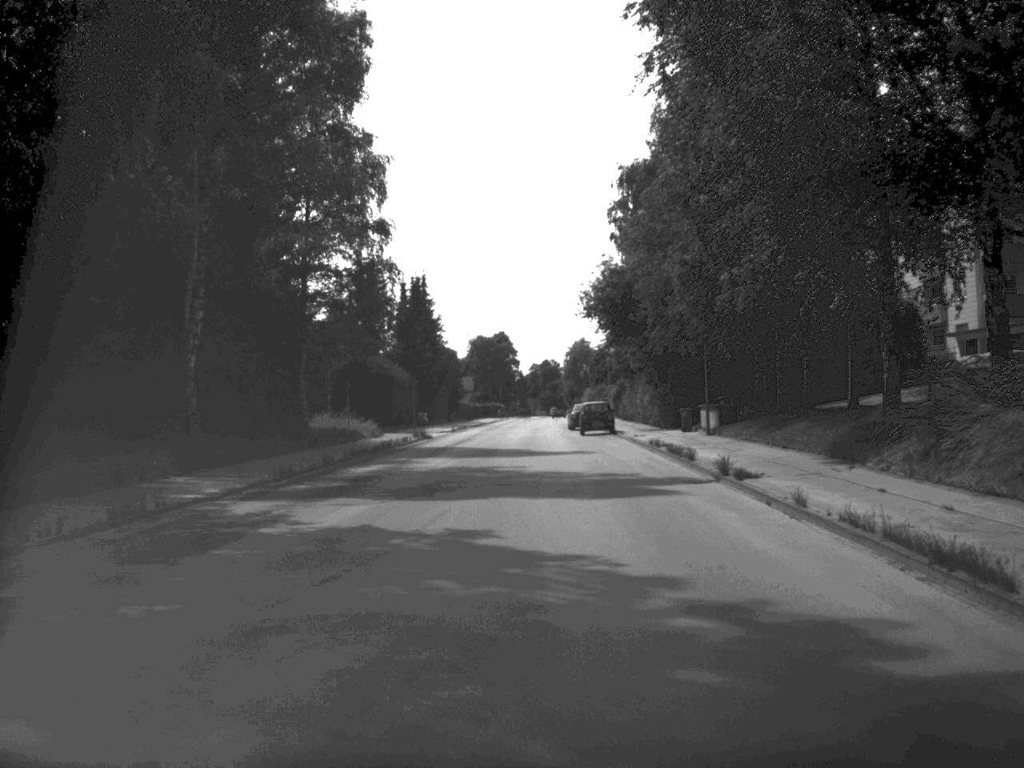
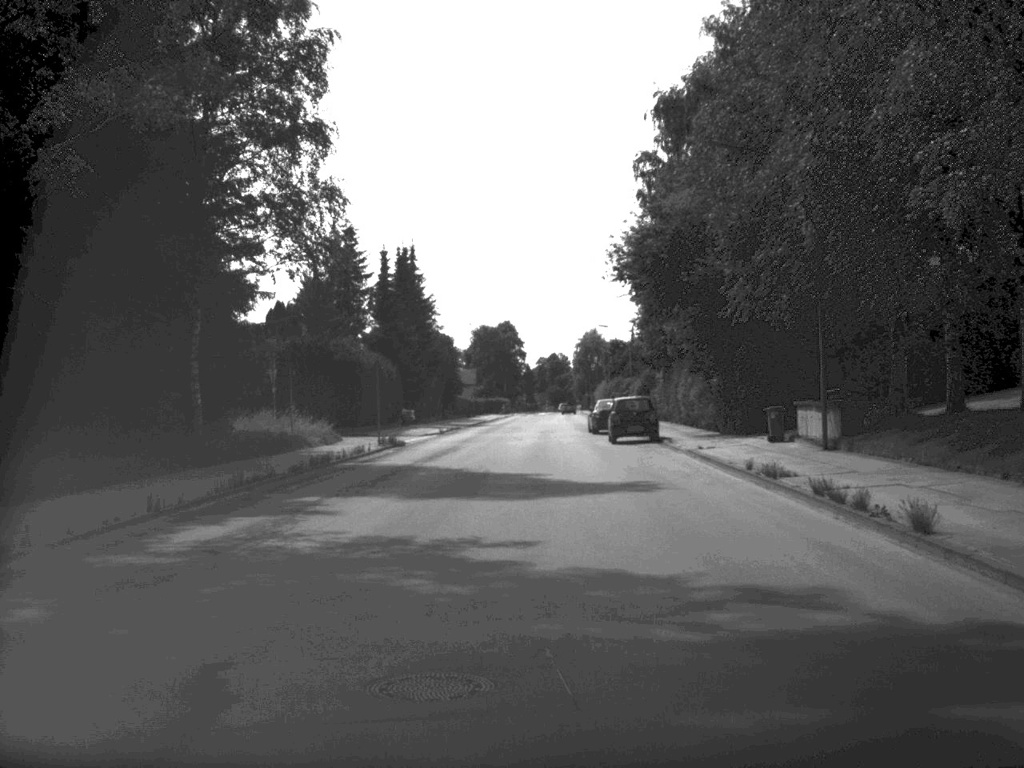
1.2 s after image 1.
(-0.1, +17.0) m; 0°
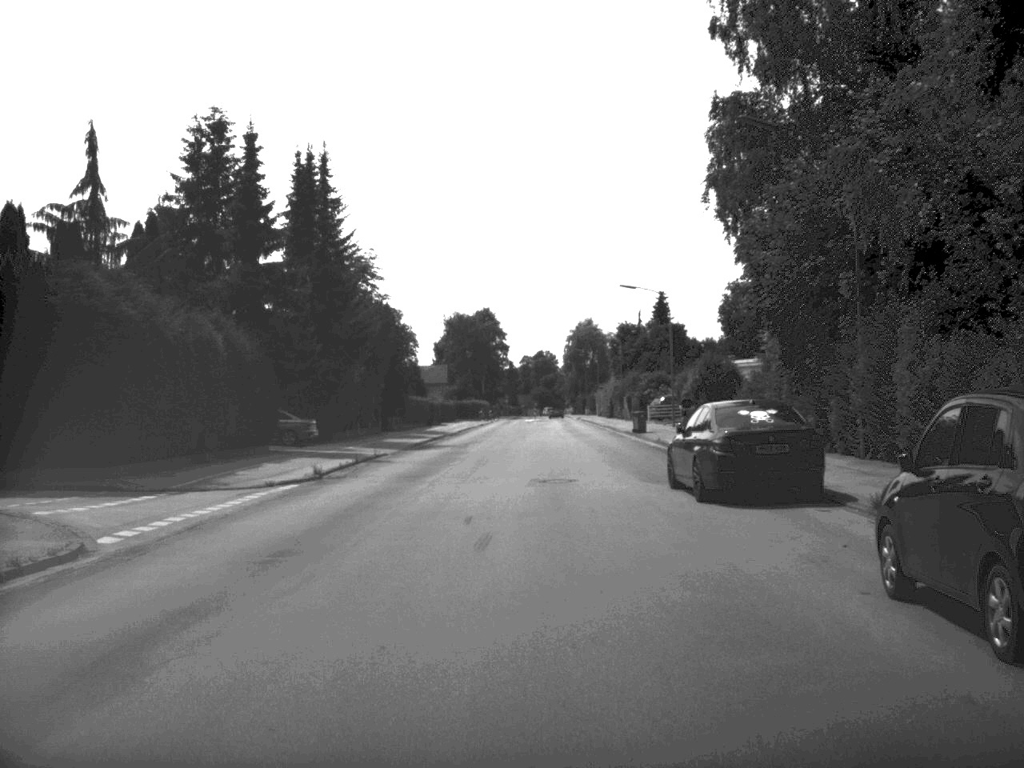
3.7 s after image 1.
(+0.1, +35.0) m; +1°
